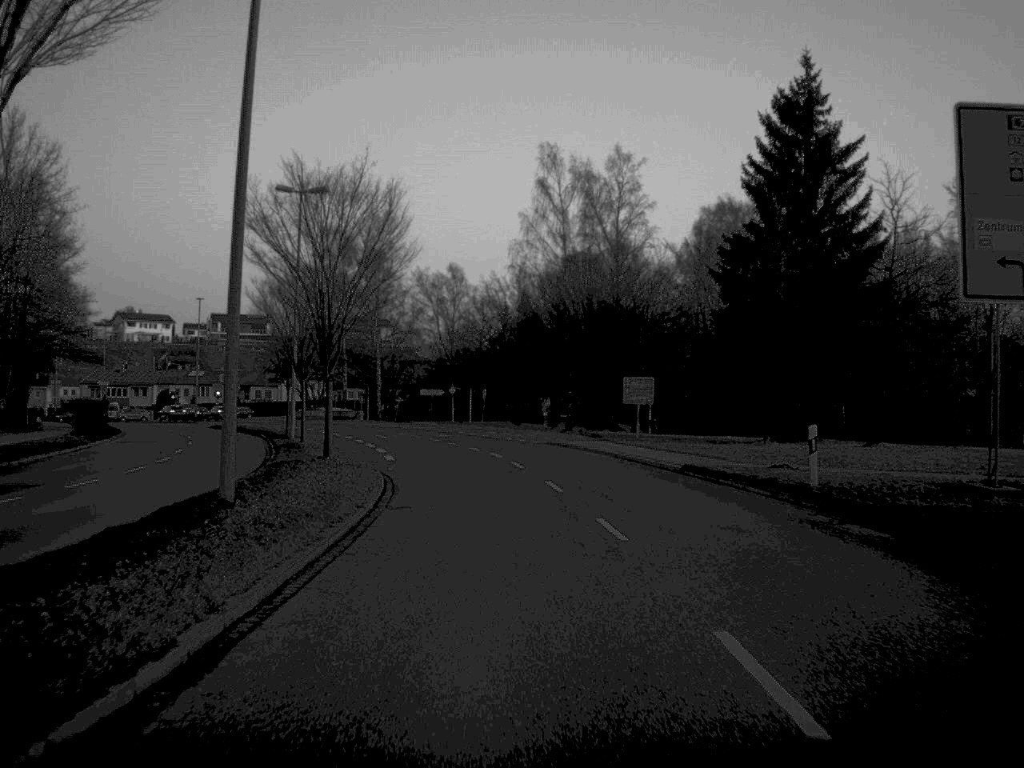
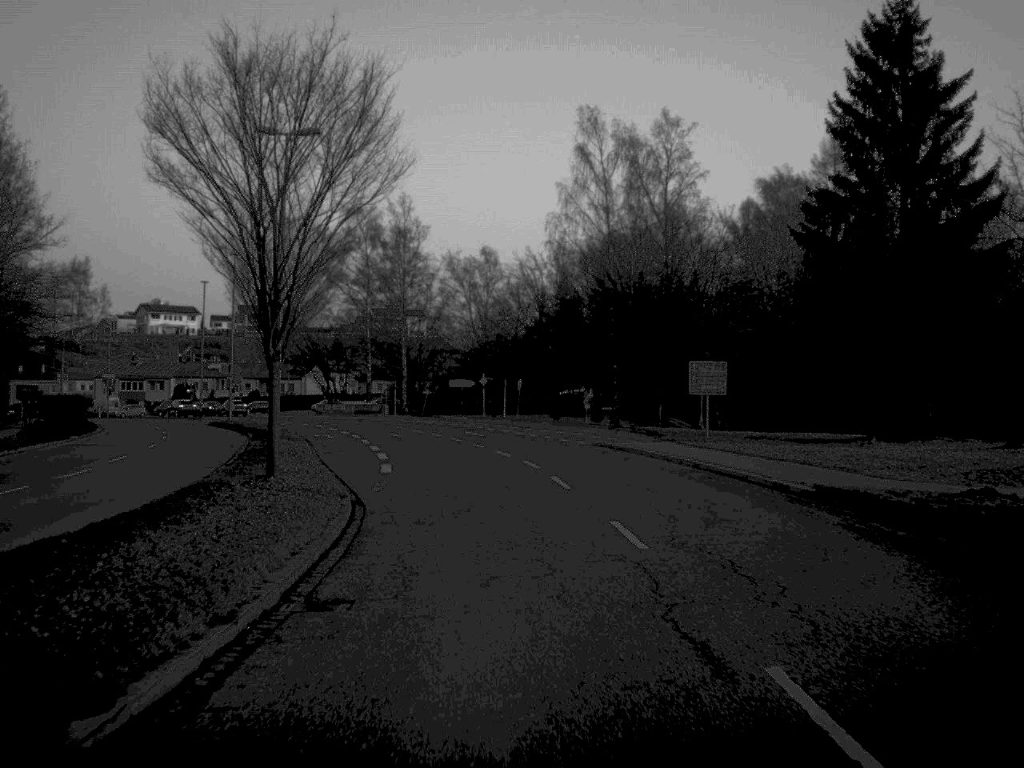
(-0.1, +10.4) m; -2°
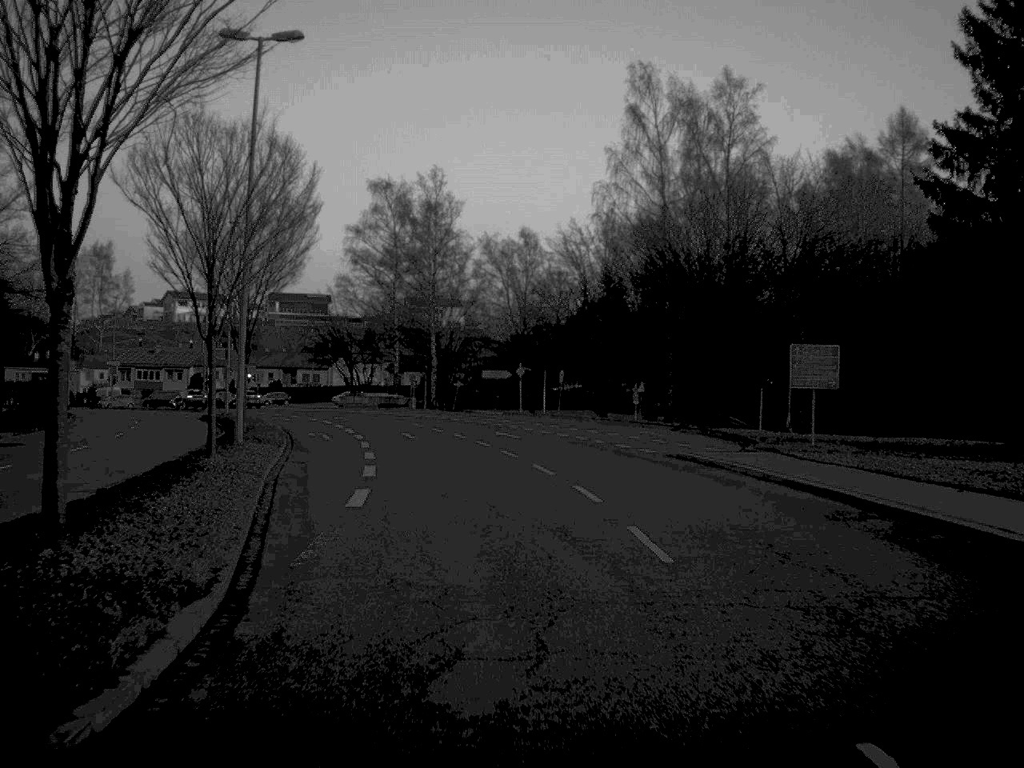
(-0.2, +10.6) m; -2°
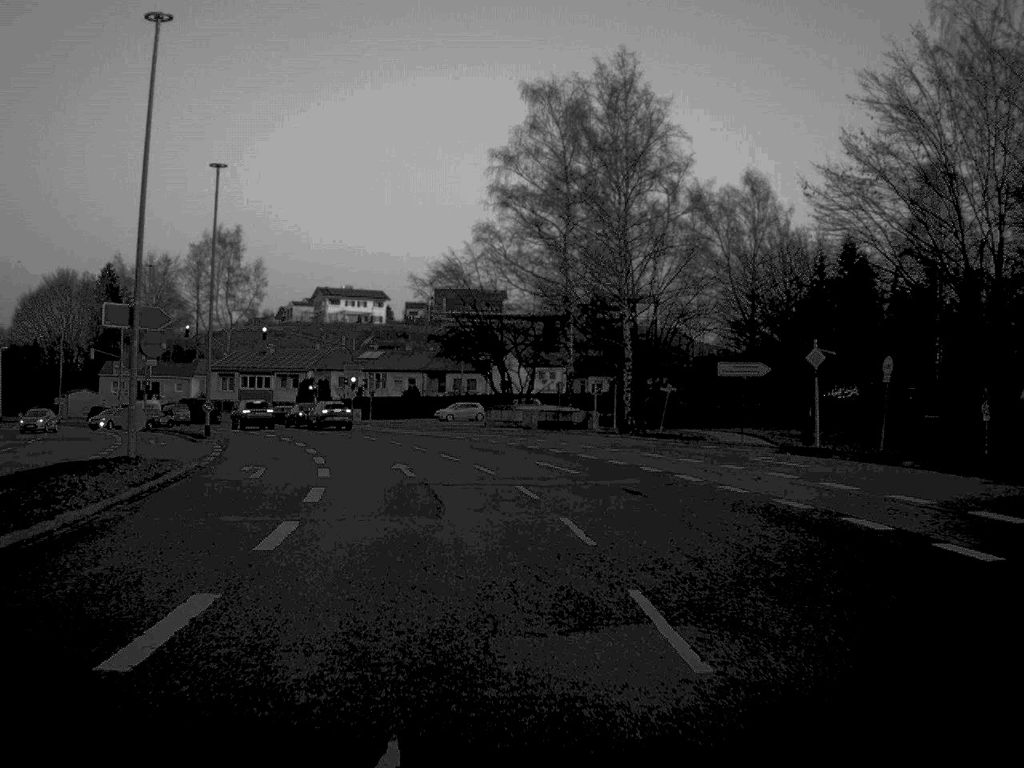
(-2.8, +40.0) m; -9°
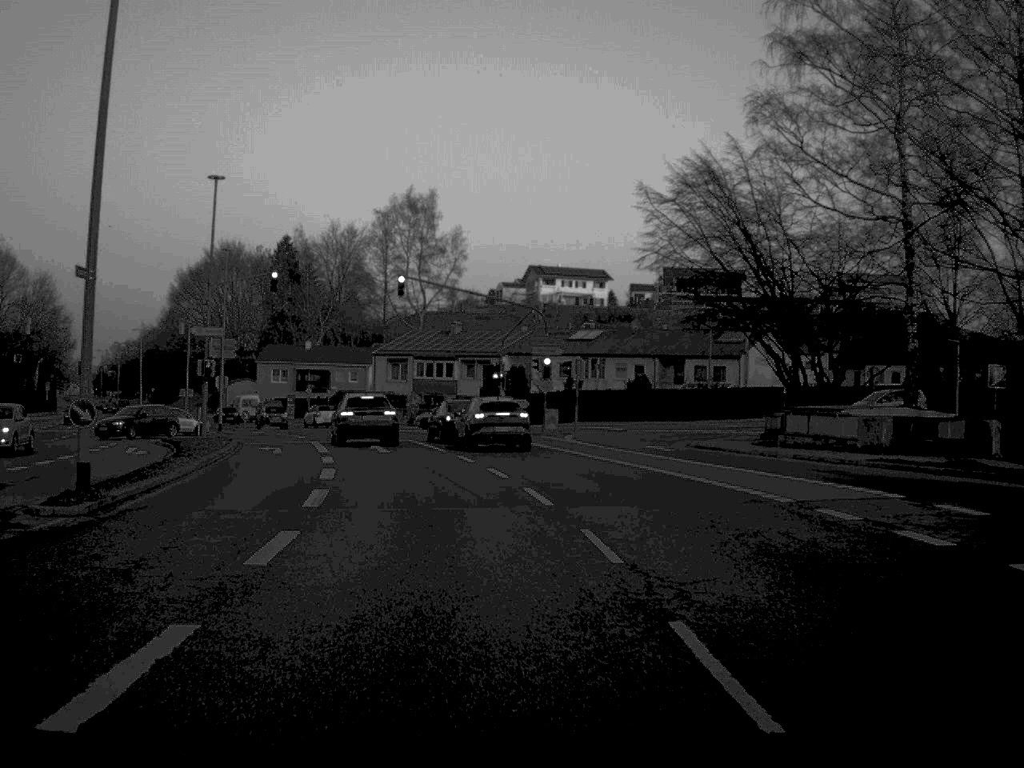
(-2.7, +31.3) m; -10°
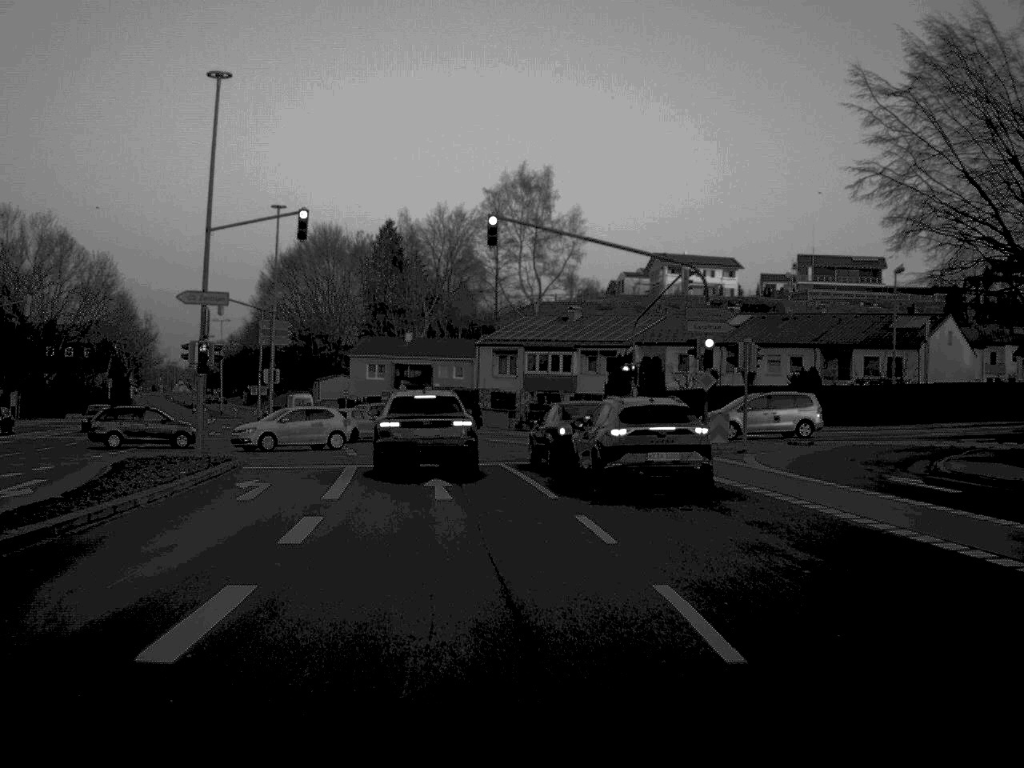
(-0.7, +16.5) m; -5°
